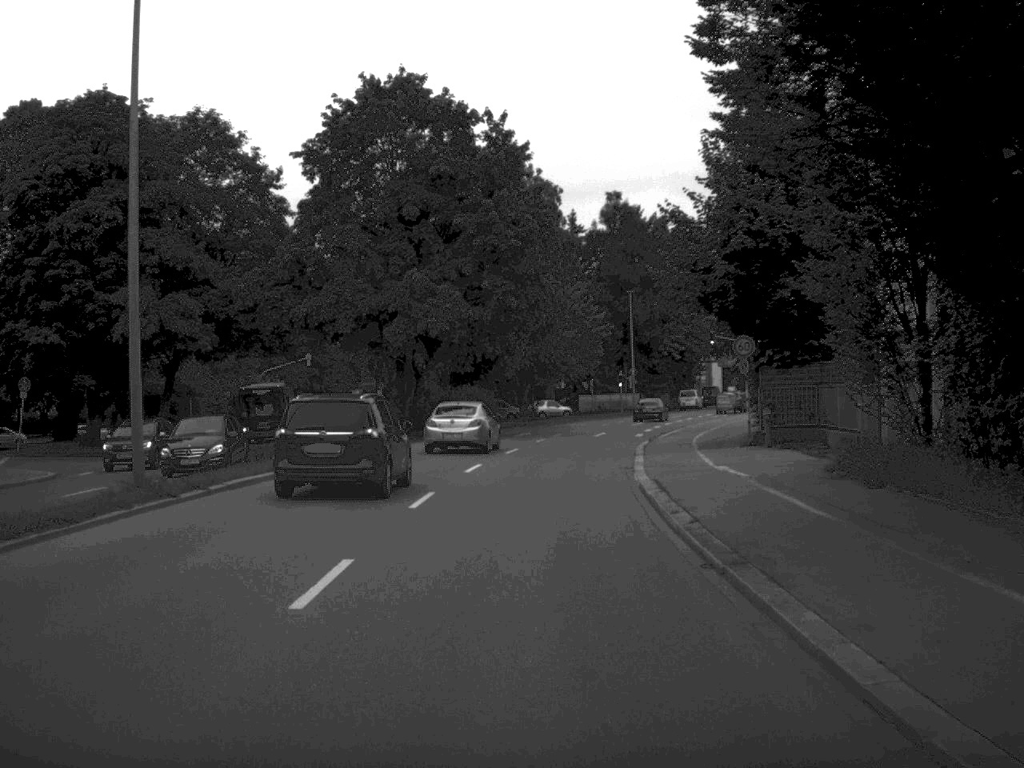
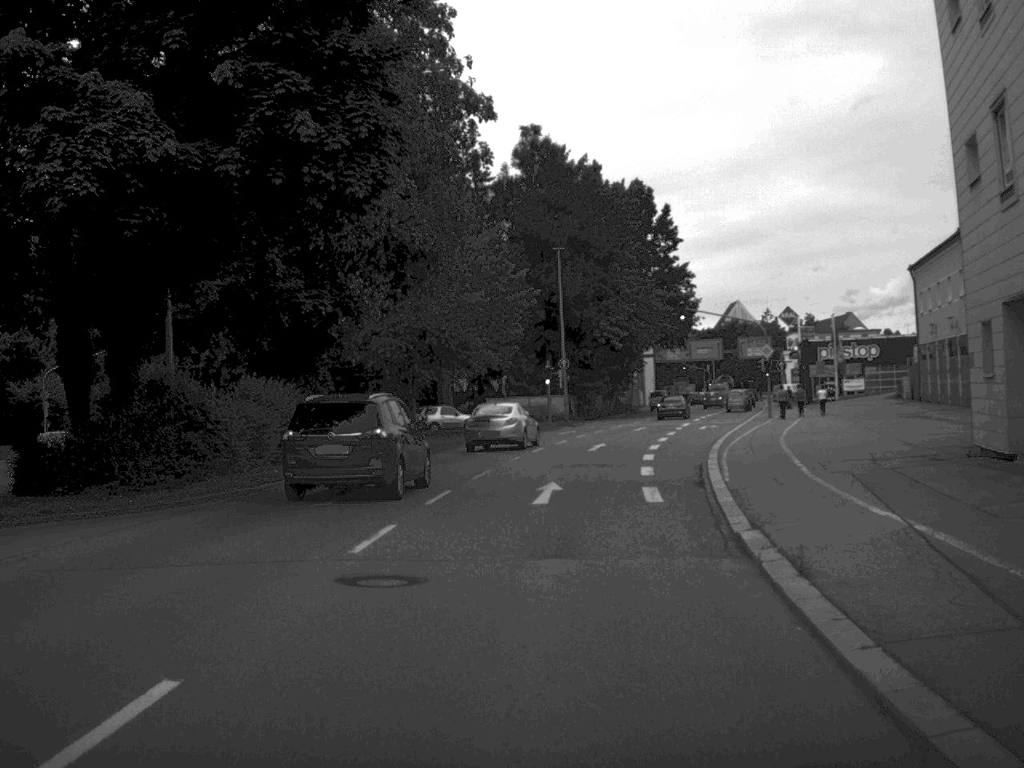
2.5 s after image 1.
(+1.0, +32.0) m; +4°
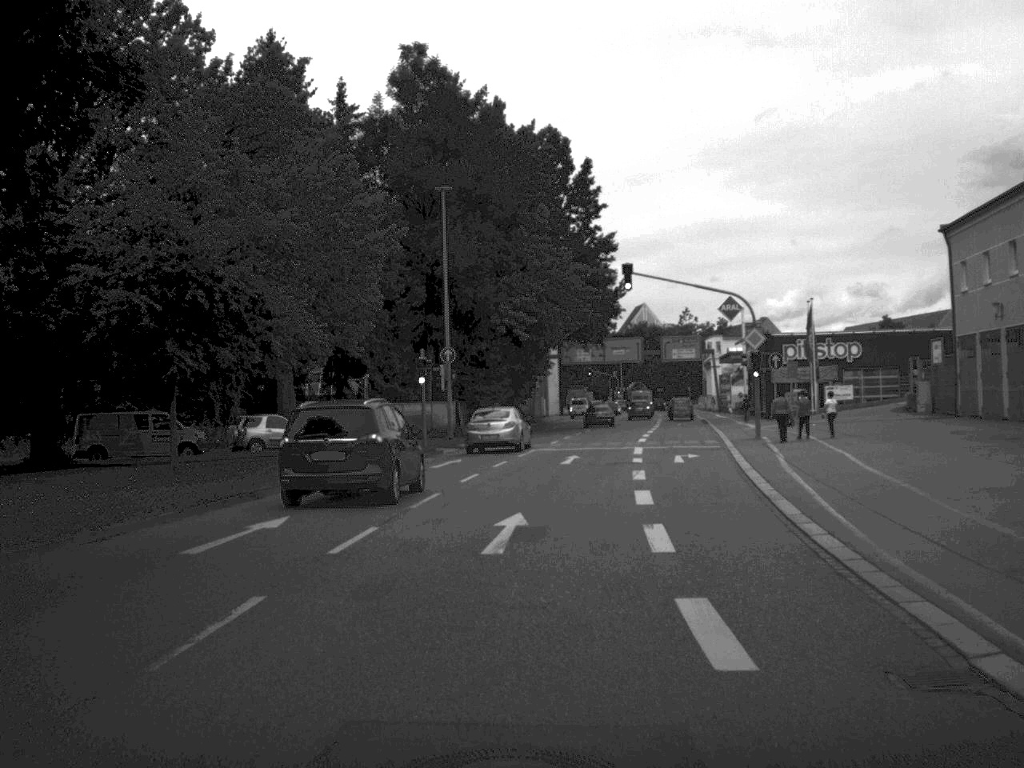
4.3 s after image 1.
(+0.9, +23.1) m; +5°
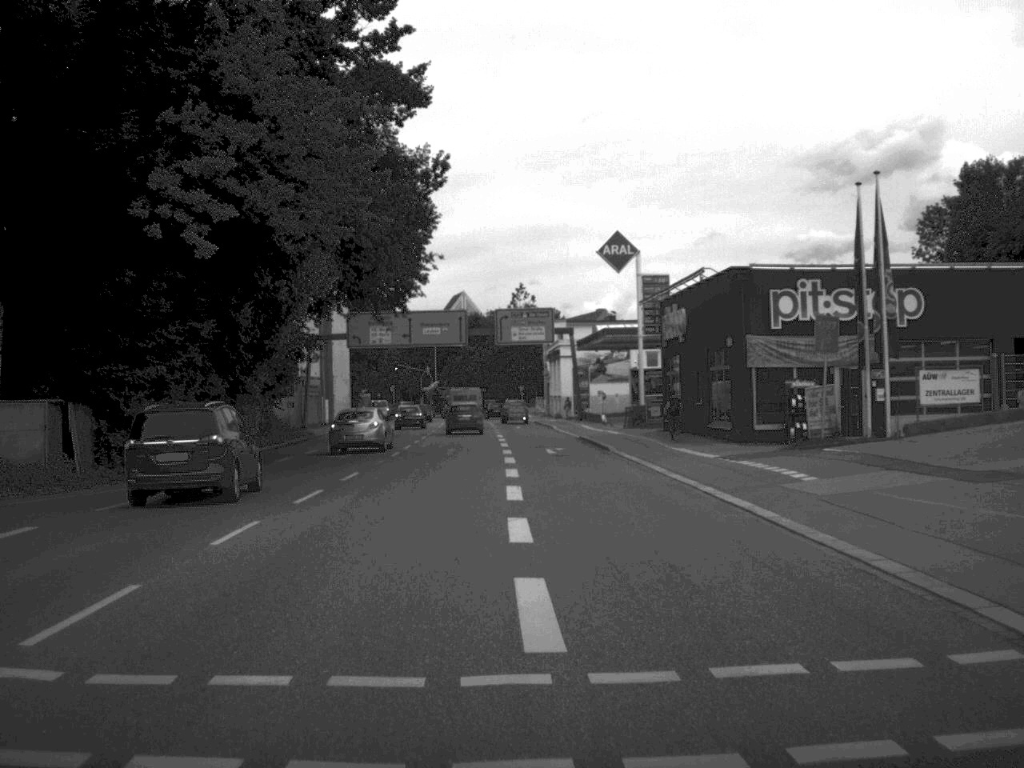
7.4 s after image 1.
(+2.7, +39.6) m; +8°
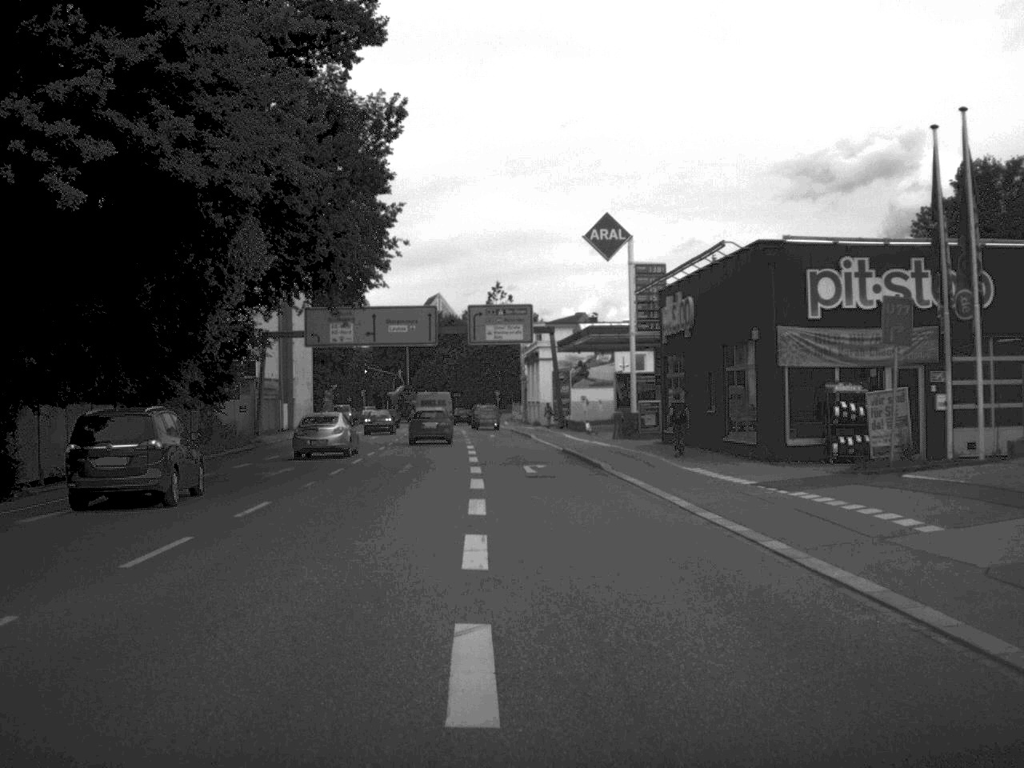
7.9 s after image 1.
(+0.1, +7.6) m; +1°
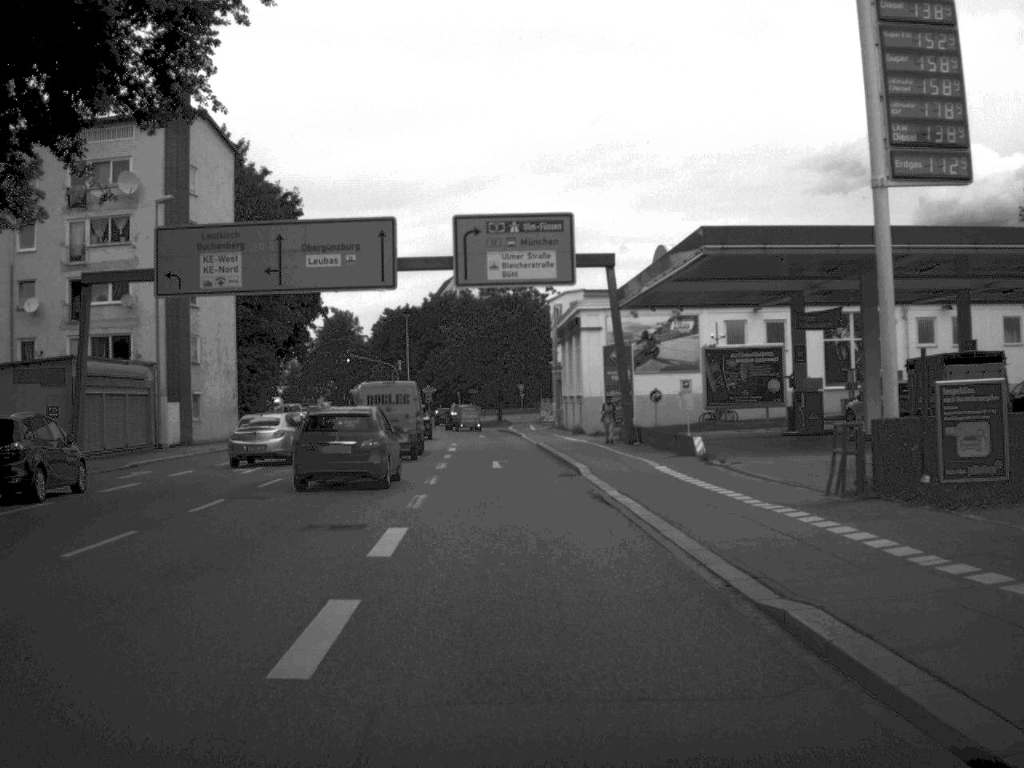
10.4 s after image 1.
(-0.3, +34.5) m; -2°
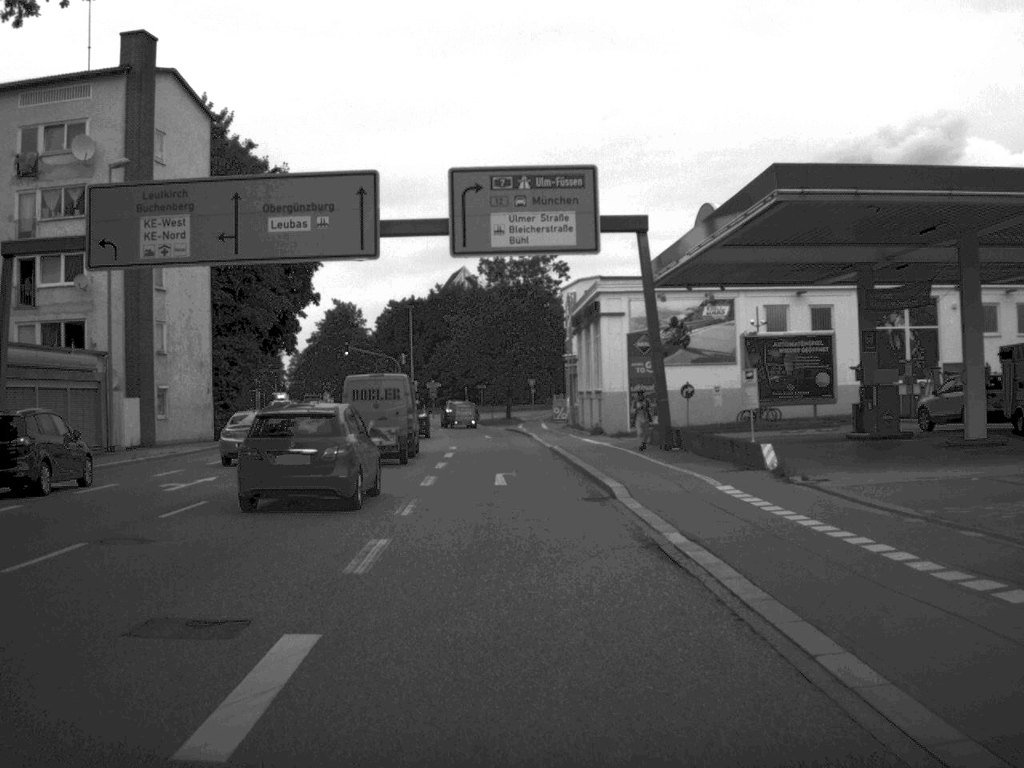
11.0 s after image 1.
(0.0, +7.6) m; 0°
